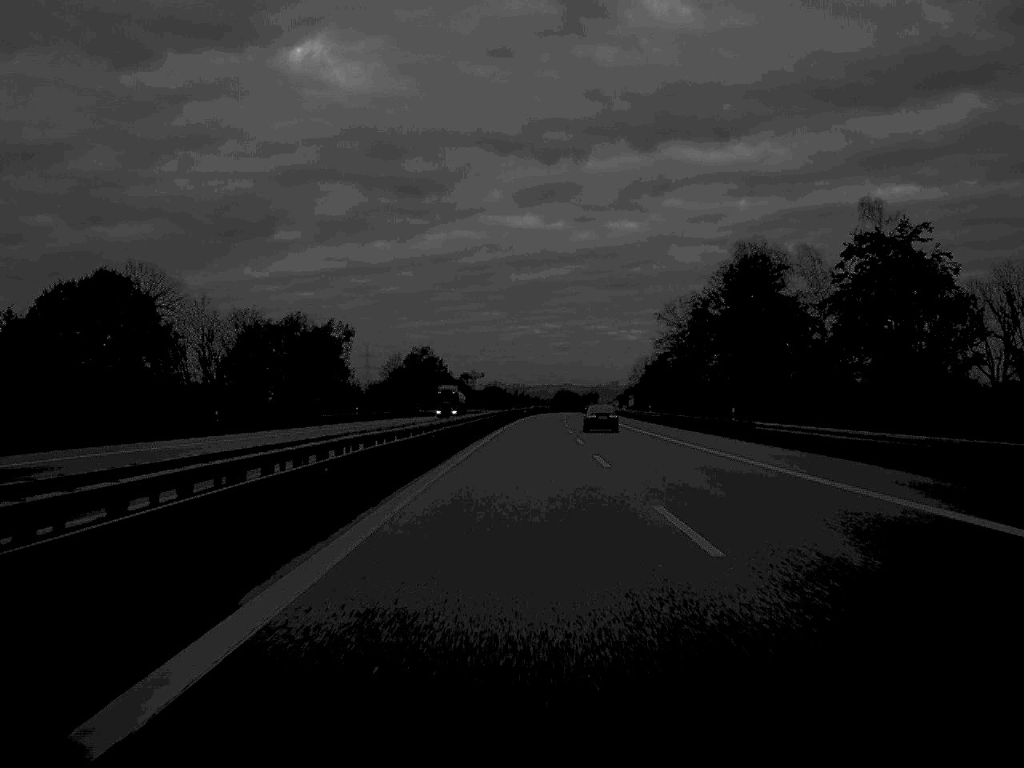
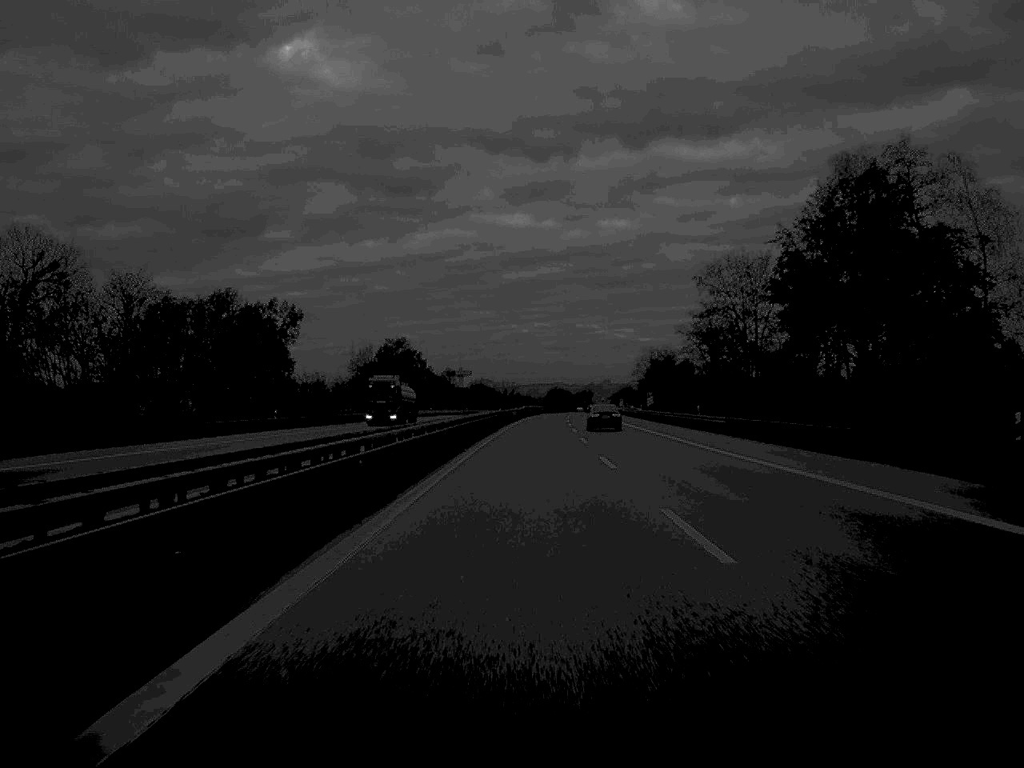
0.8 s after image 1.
(+0.1, +36.3) m; 0°
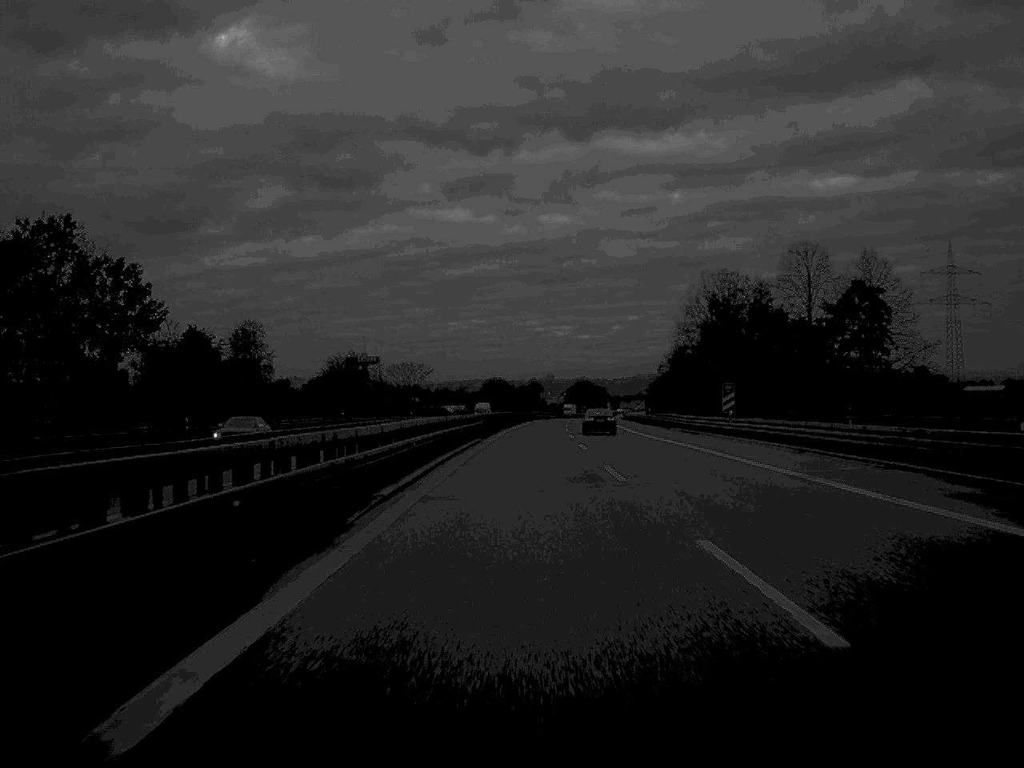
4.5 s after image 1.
(+3.8, +166.2) m; +3°
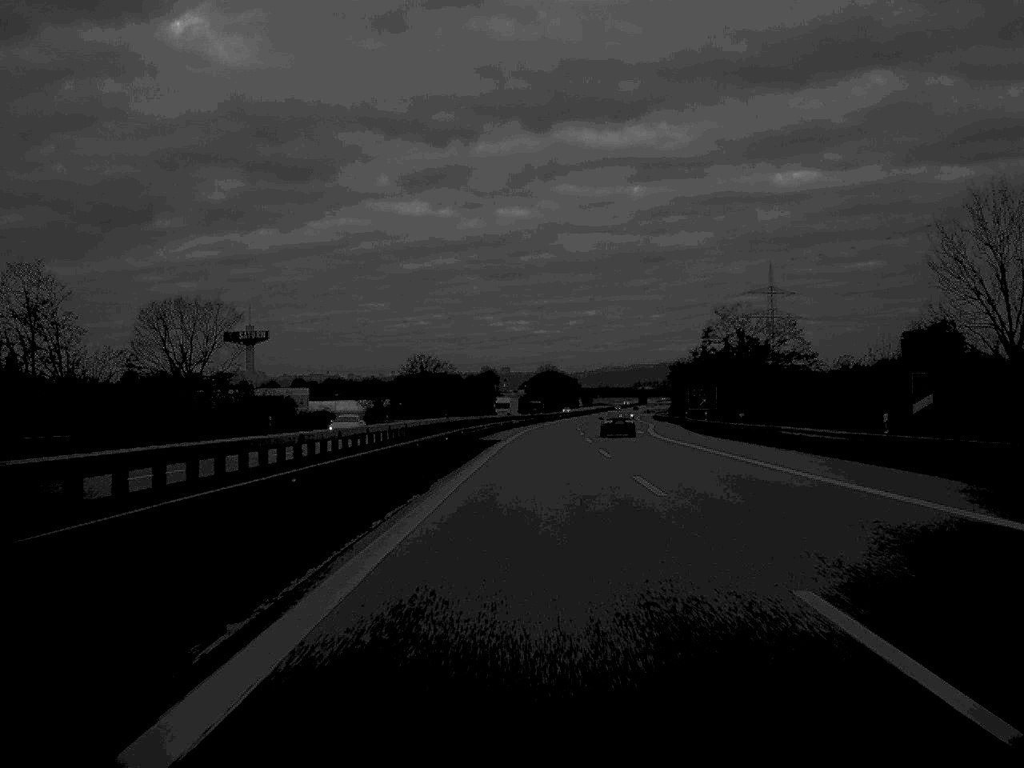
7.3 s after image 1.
(+2.0, +130.2) m; +2°
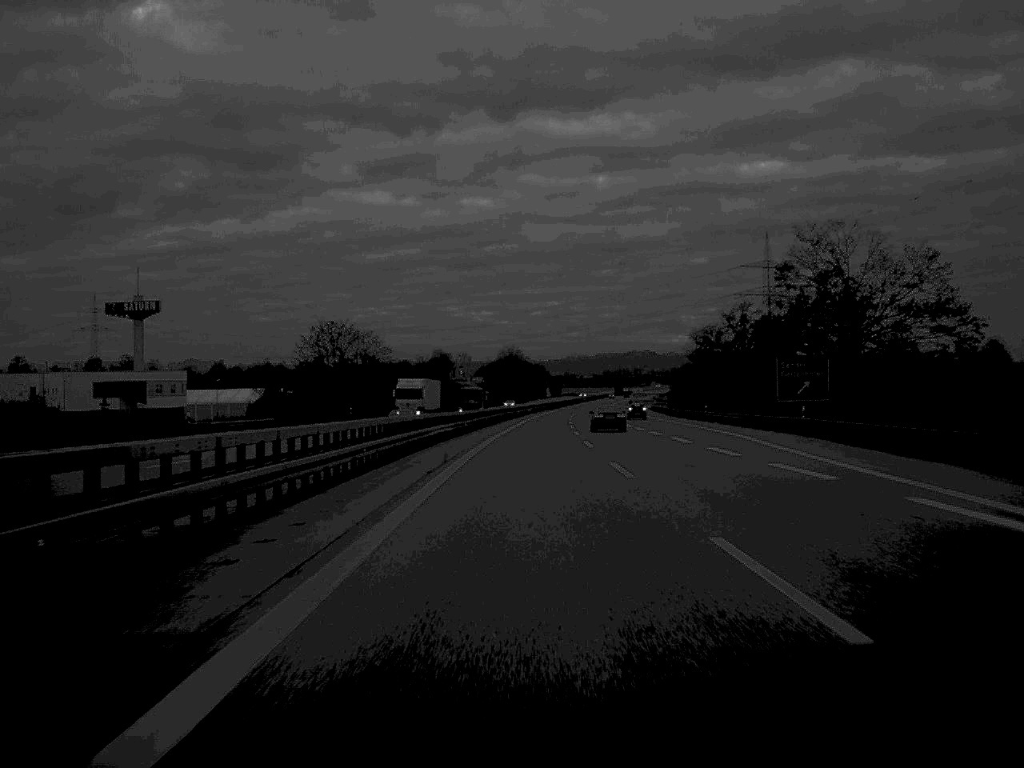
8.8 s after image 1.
(+1.0, +68.1) m; +2°
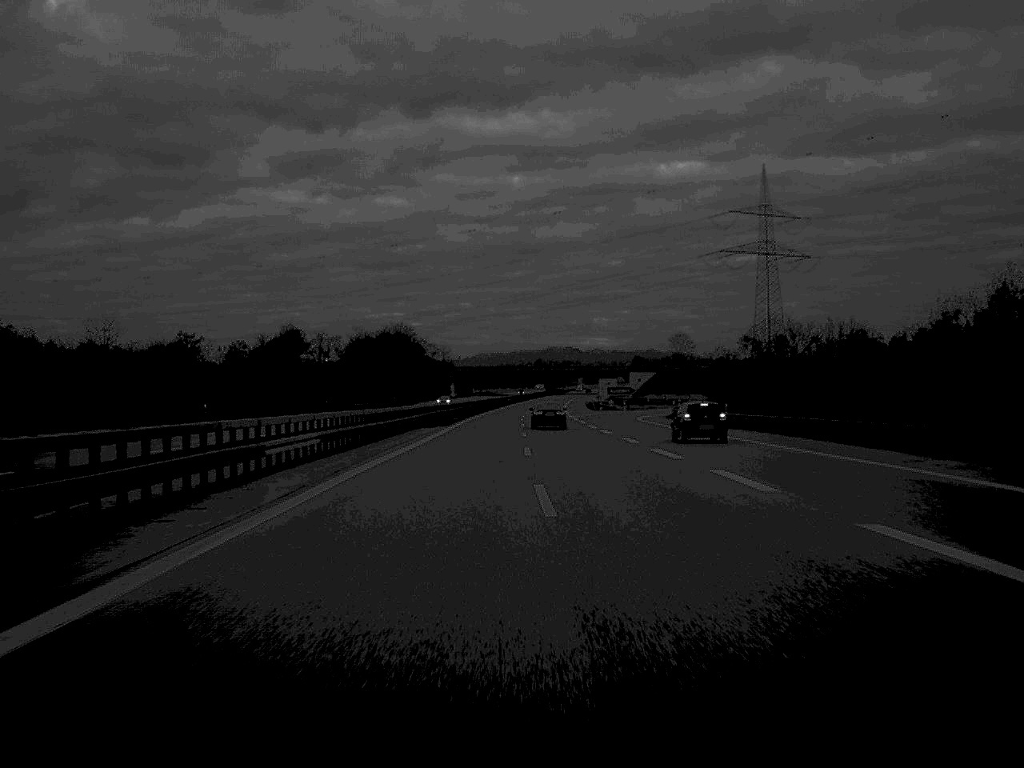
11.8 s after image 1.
(+4.3, +134.6) m; +4°
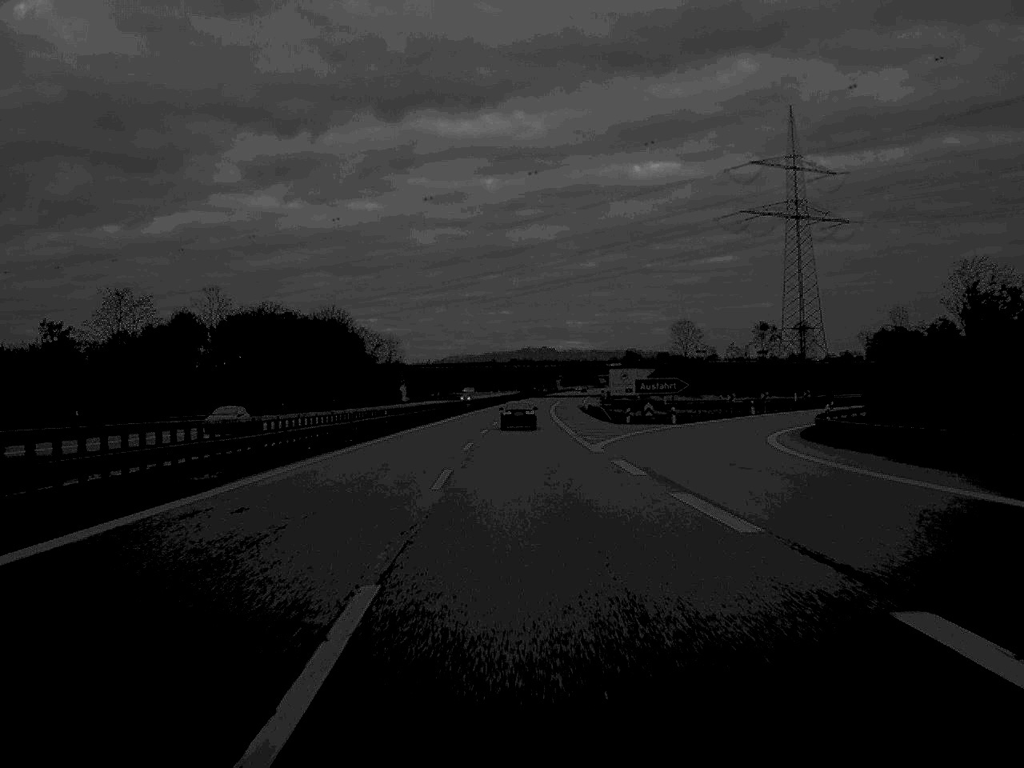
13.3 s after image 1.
(+0.9, +66.5) m; +1°
